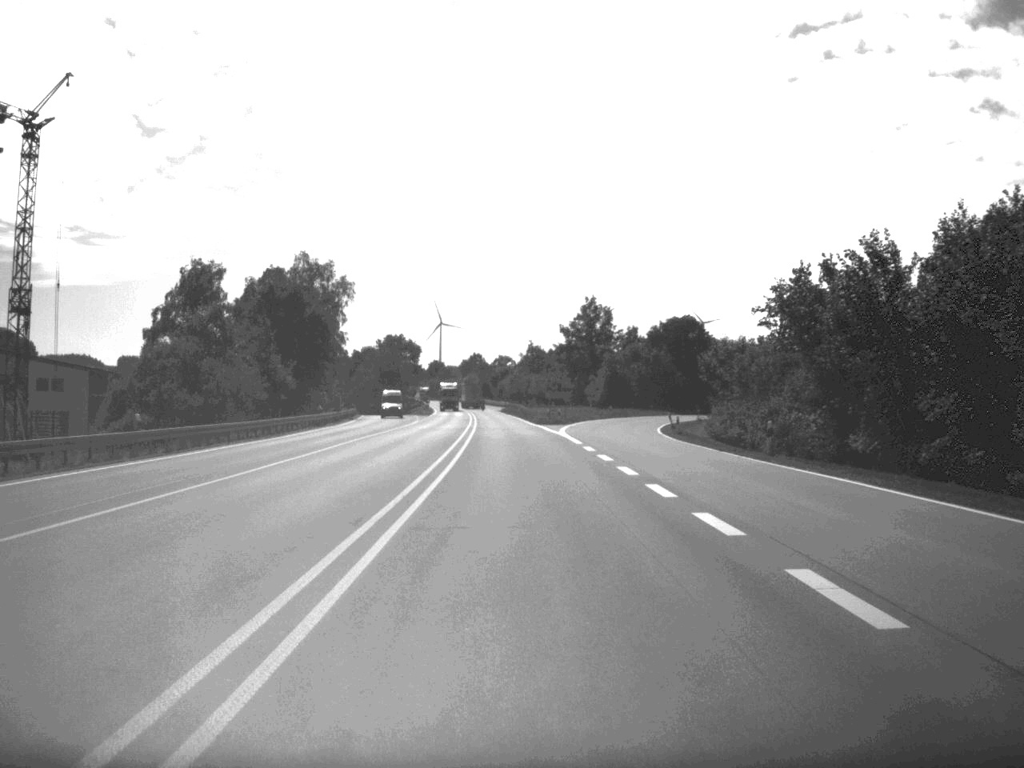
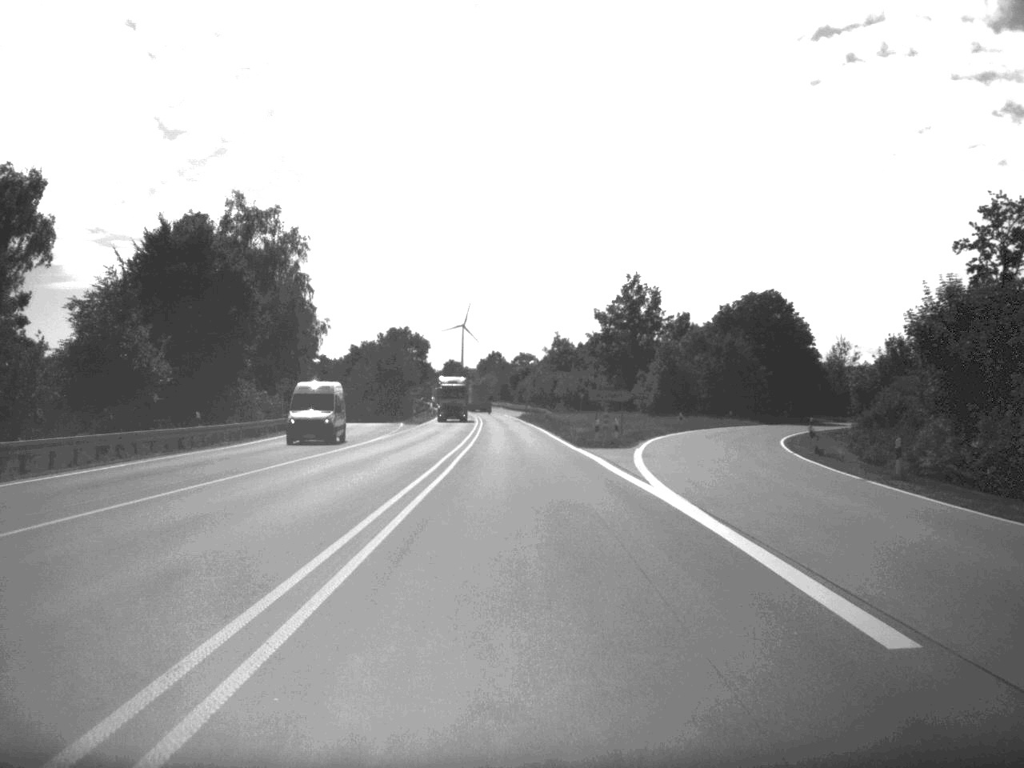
(-0.3, +36.1) m; -1°
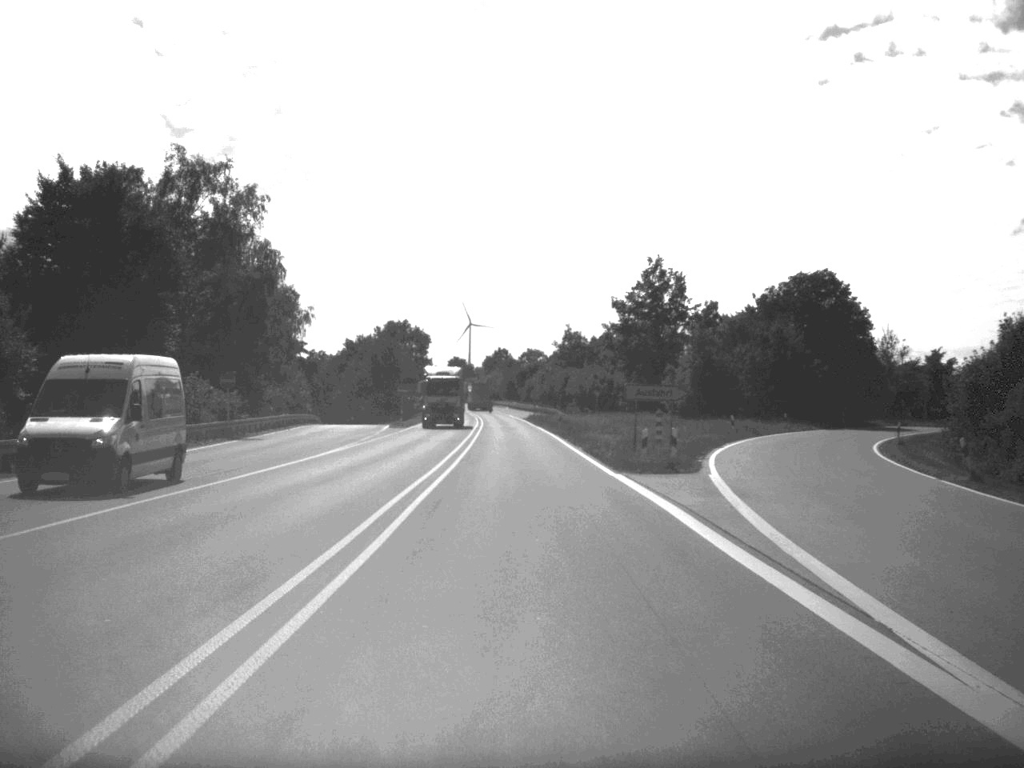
(-0.1, +16.1) m; 0°
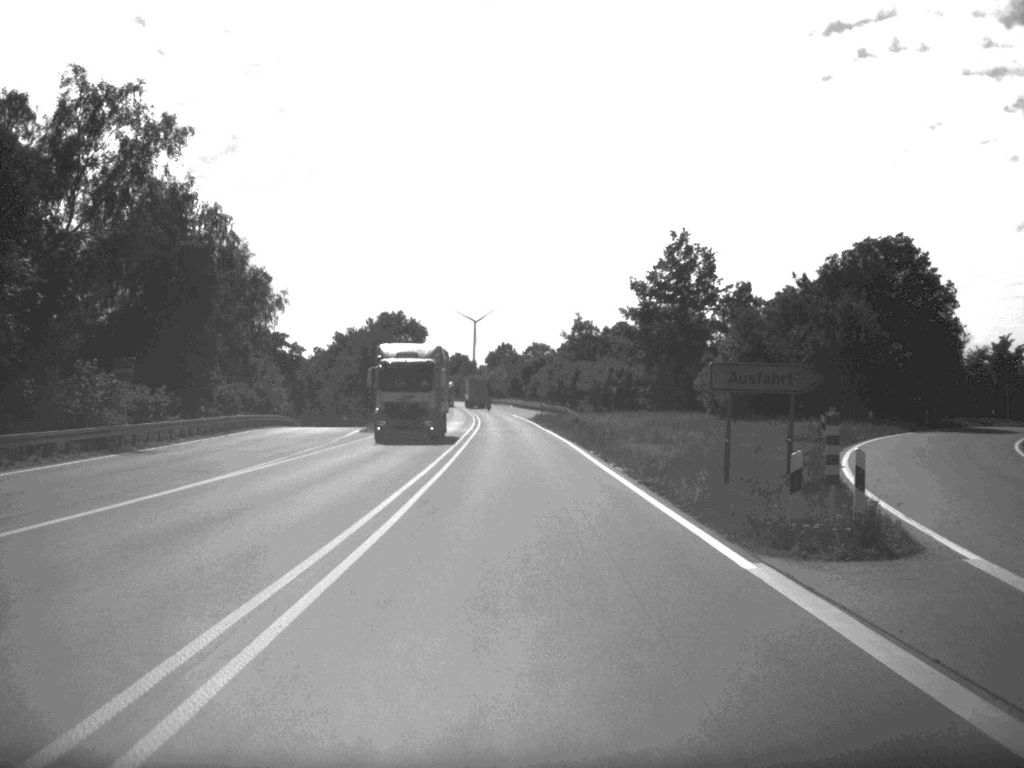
(-0.1, +16.9) m; 0°
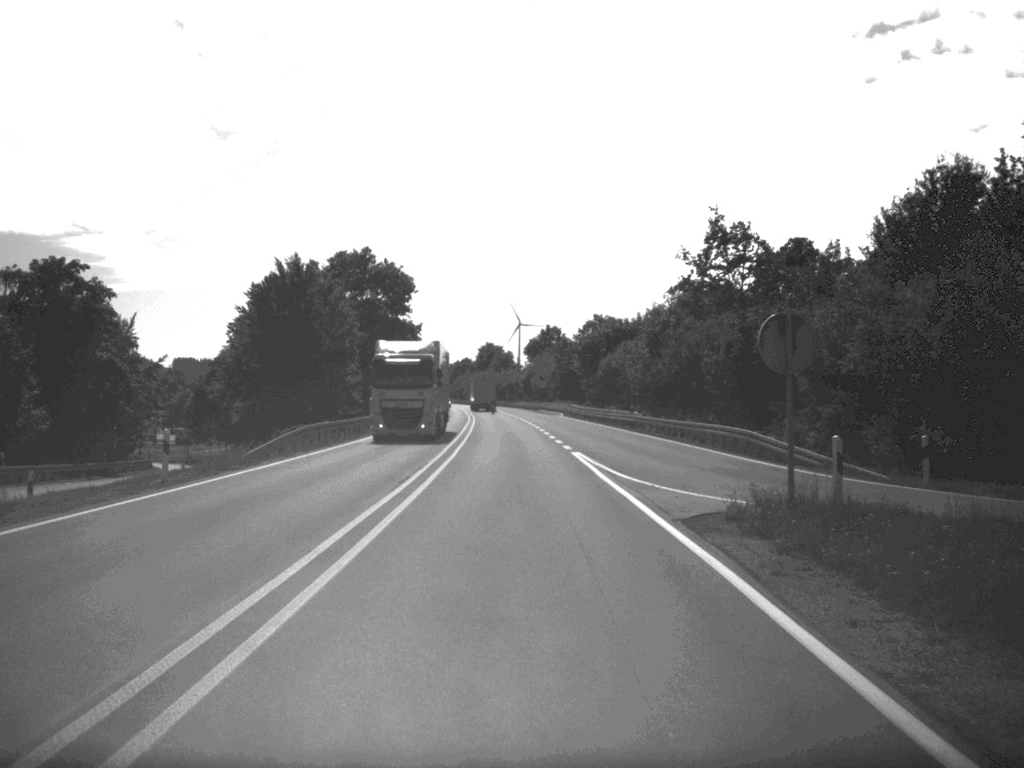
(-1.5, +85.4) m; -2°
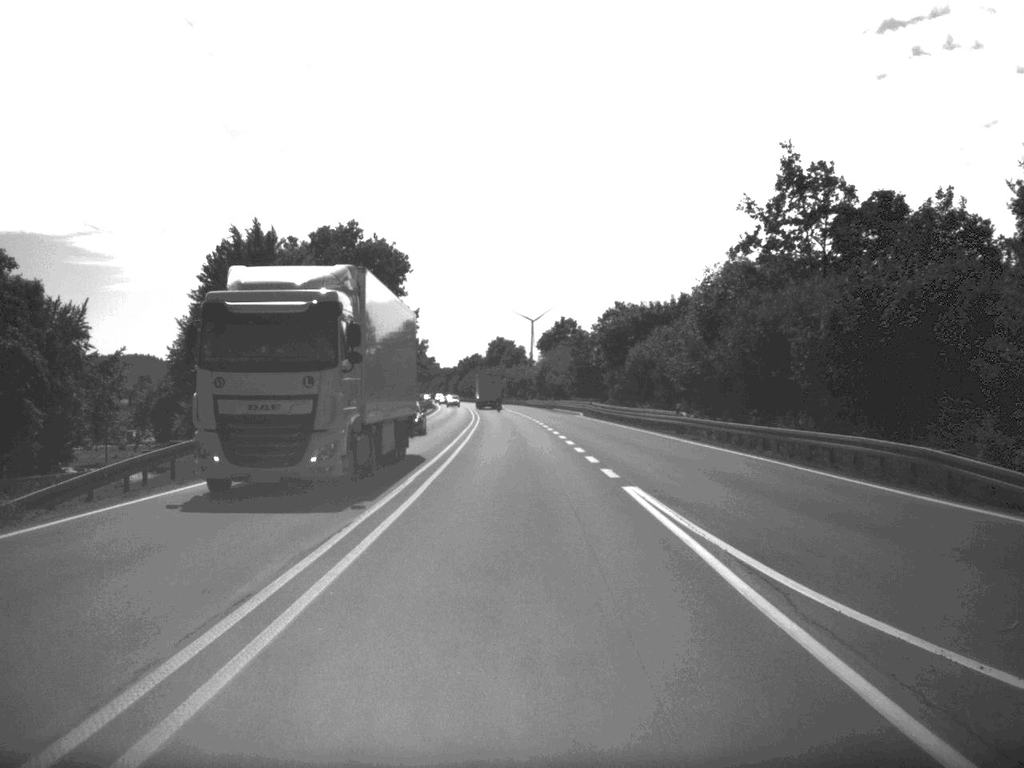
(-0.1, +16.1) m; -1°
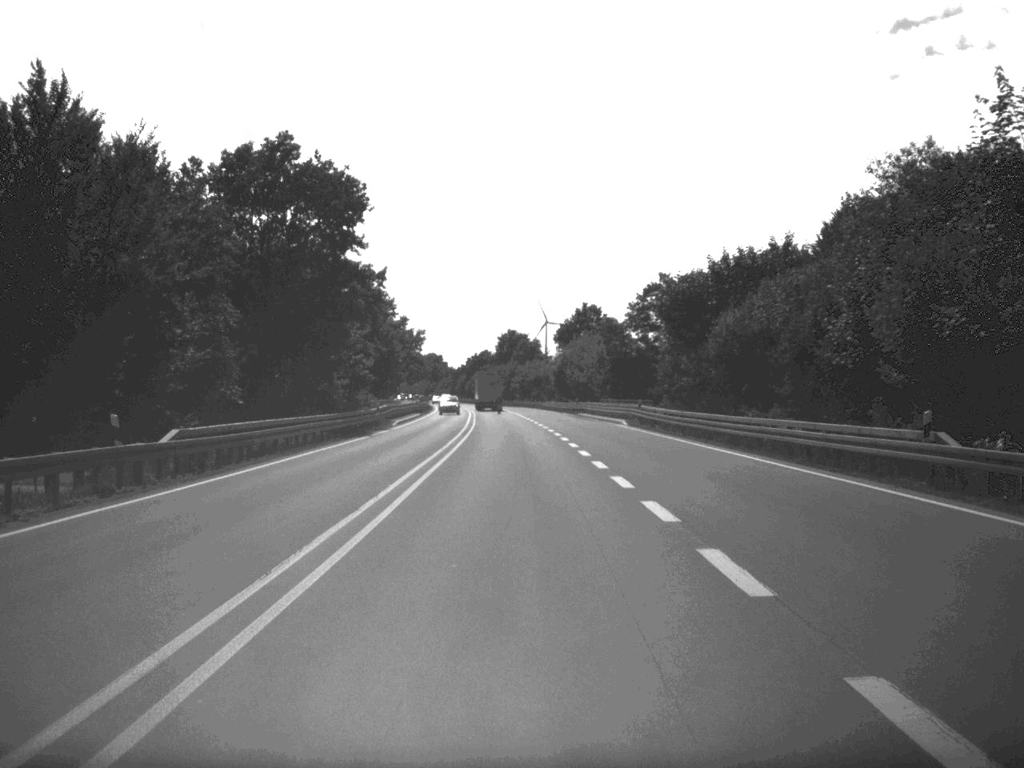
(-0.2, +32.7) m; -1°
